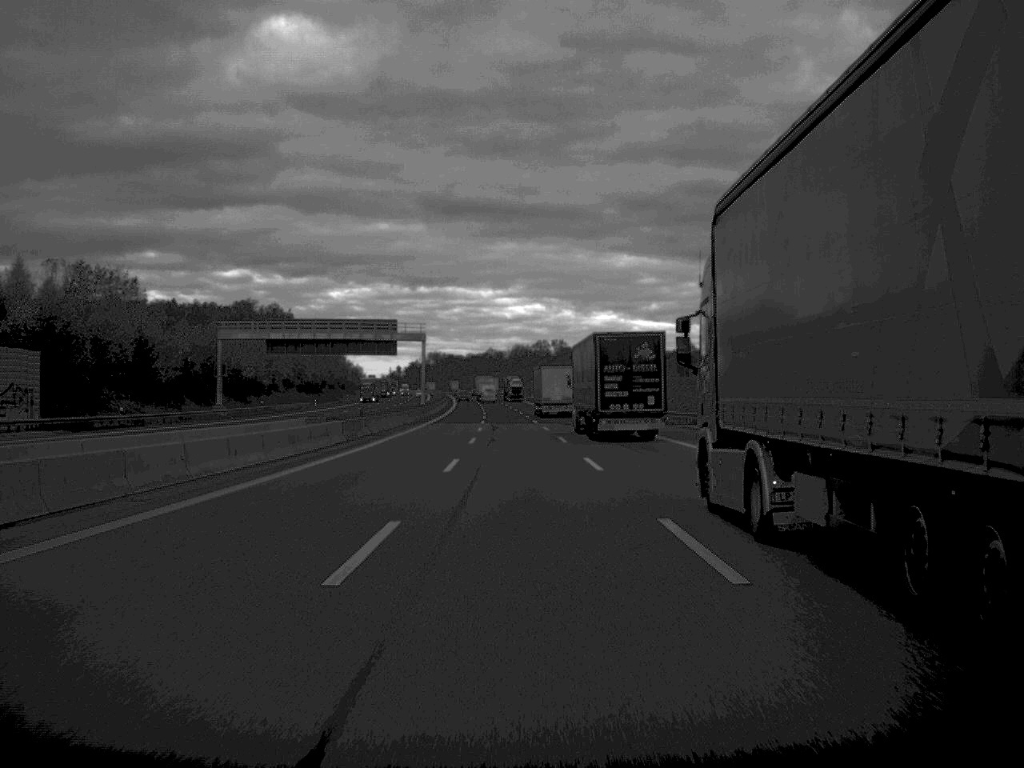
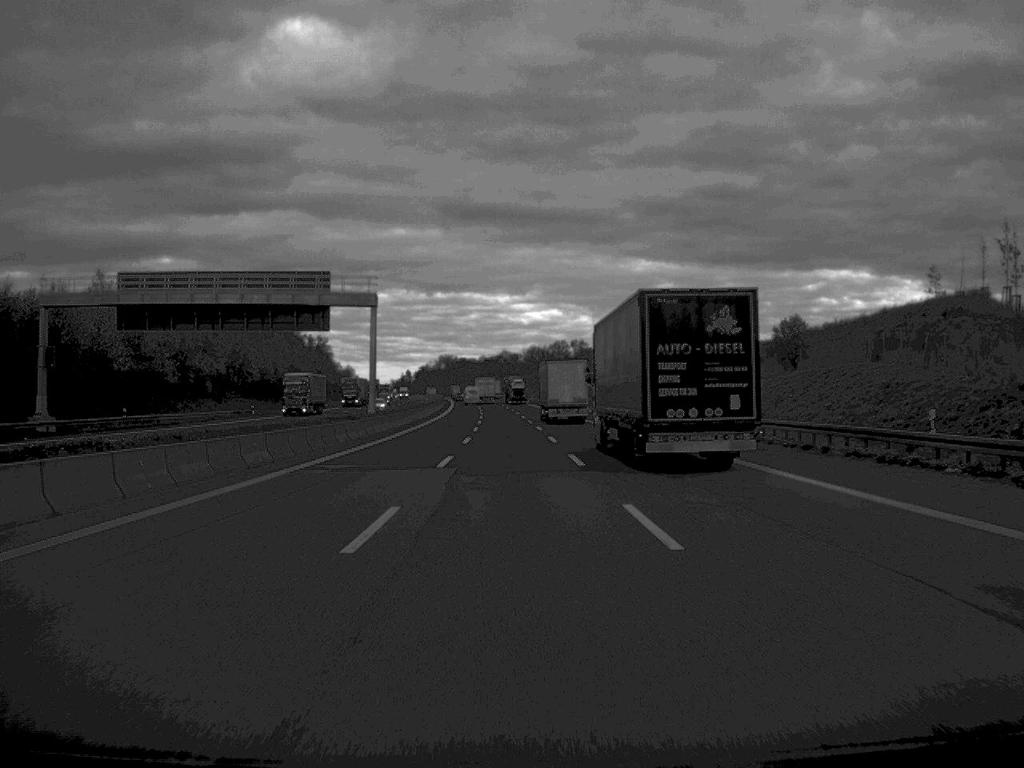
(-0.3, +50.9) m; -1°
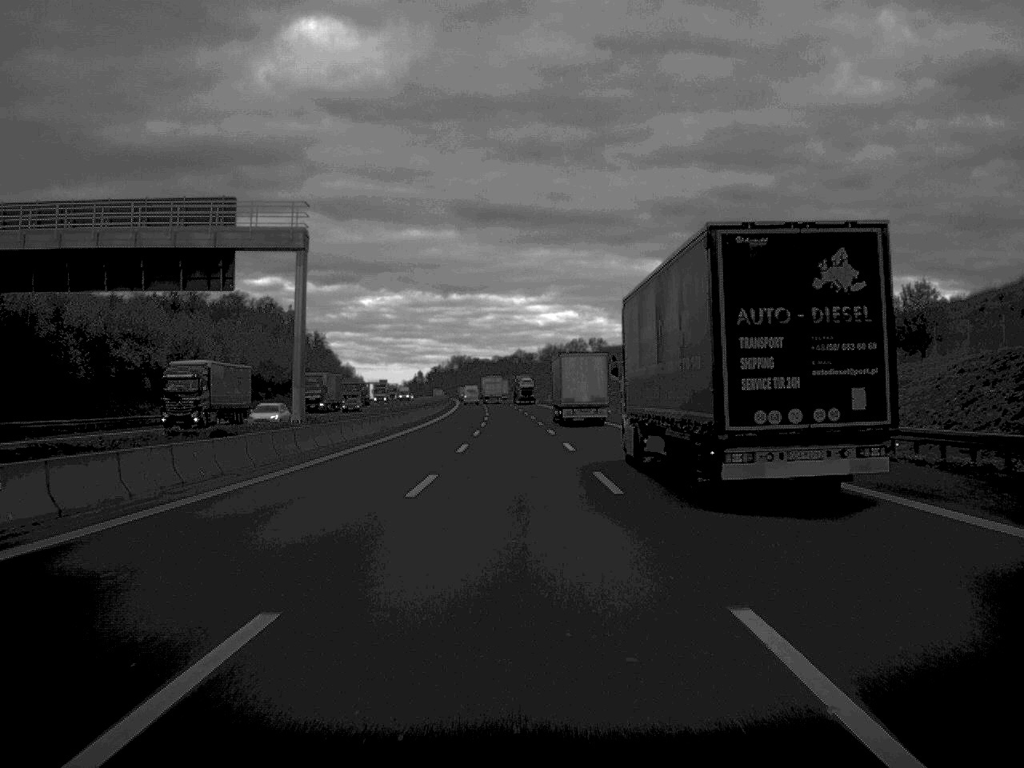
(-0.2, +27.8) m; -1°
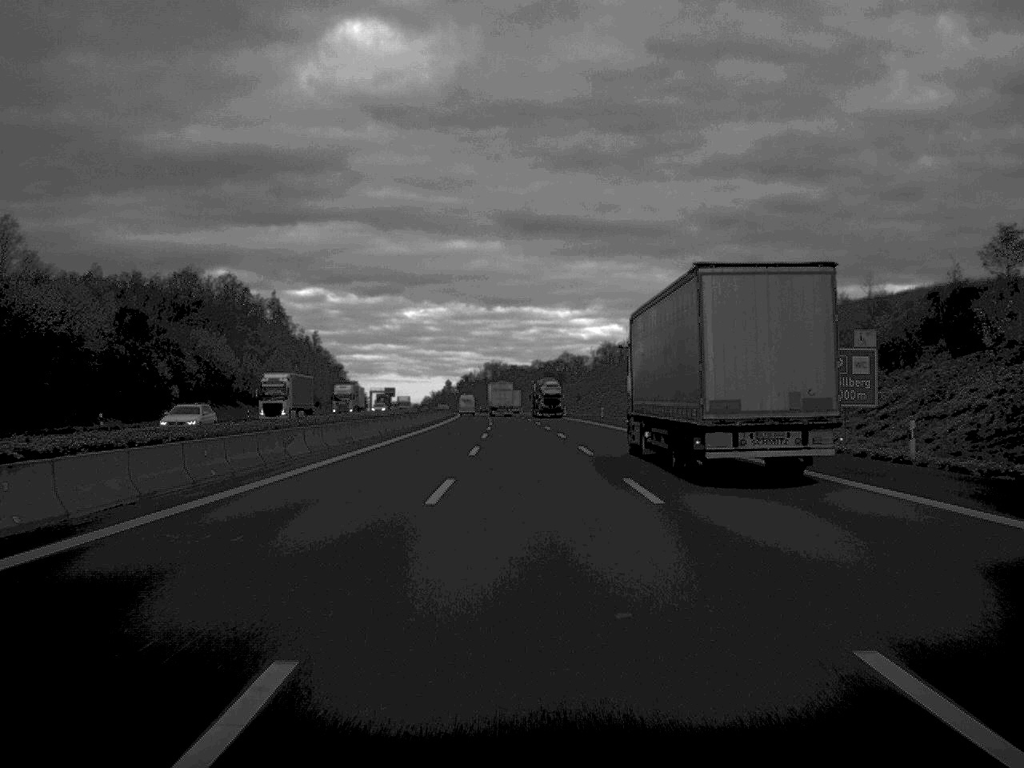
(-2.5, +127.3) m; -2°
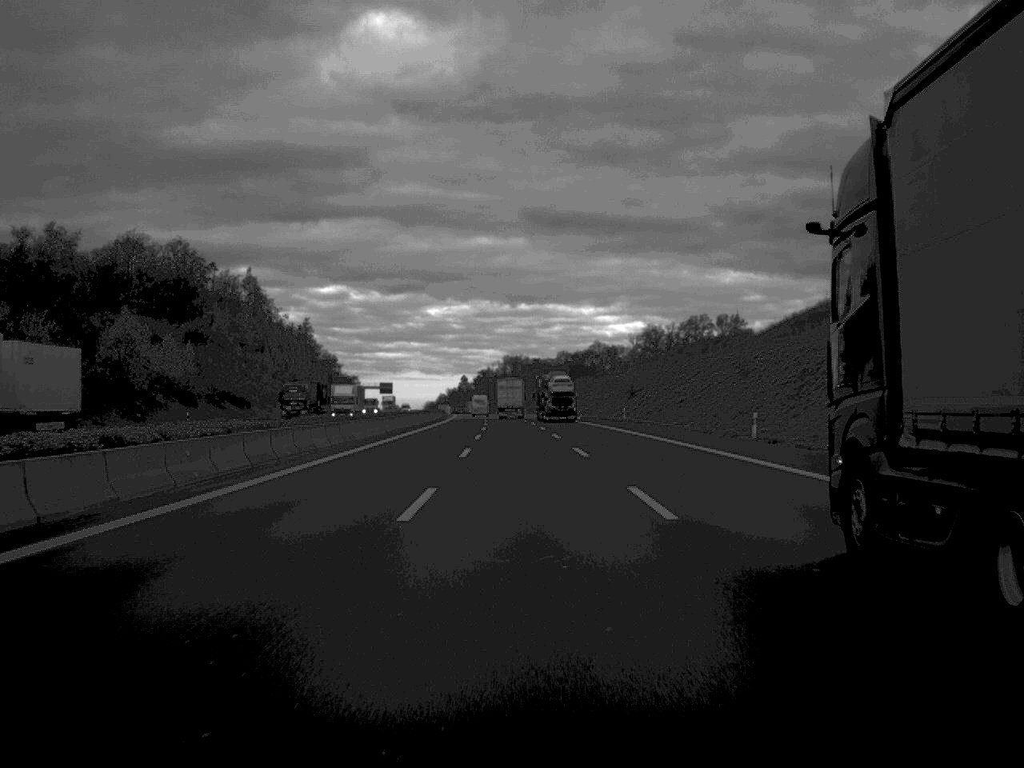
(-0.6, +74.4) m; -1°
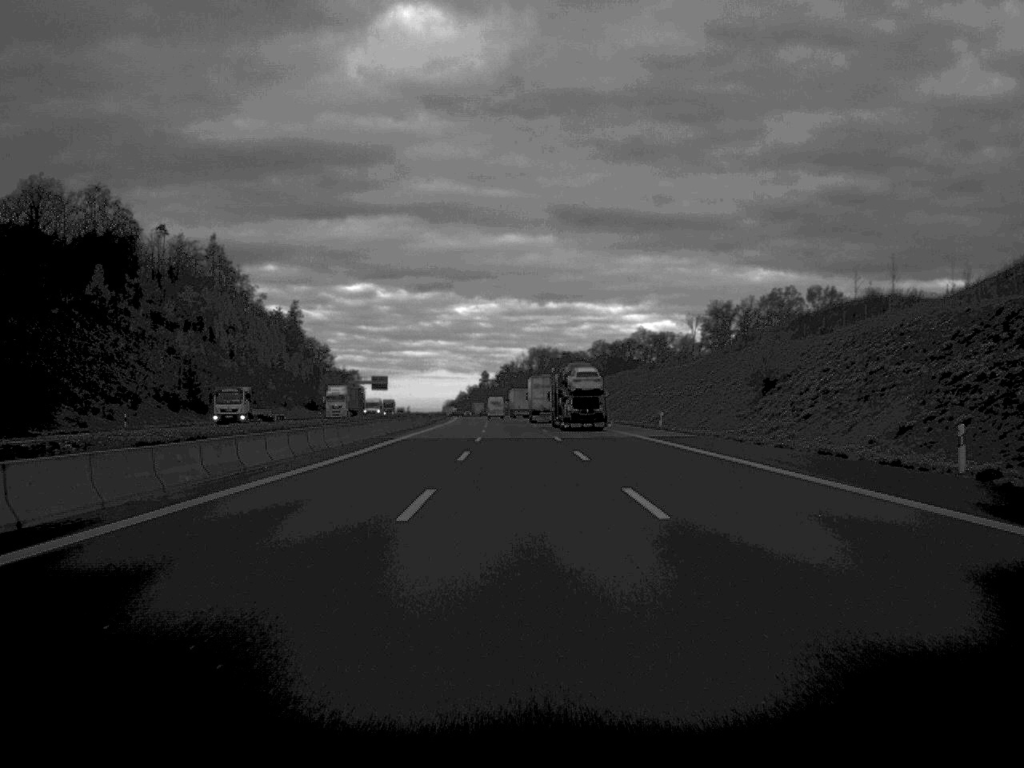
(-0.9, +74.4) m; -1°
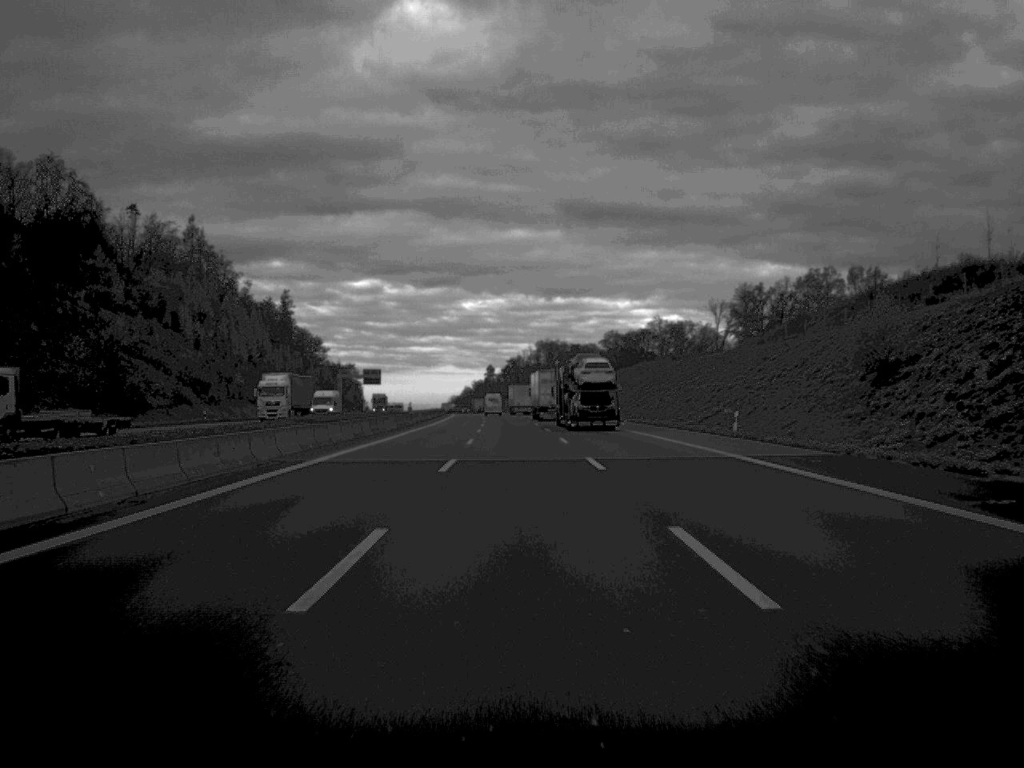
(-0.1, +25.6) m; 0°
